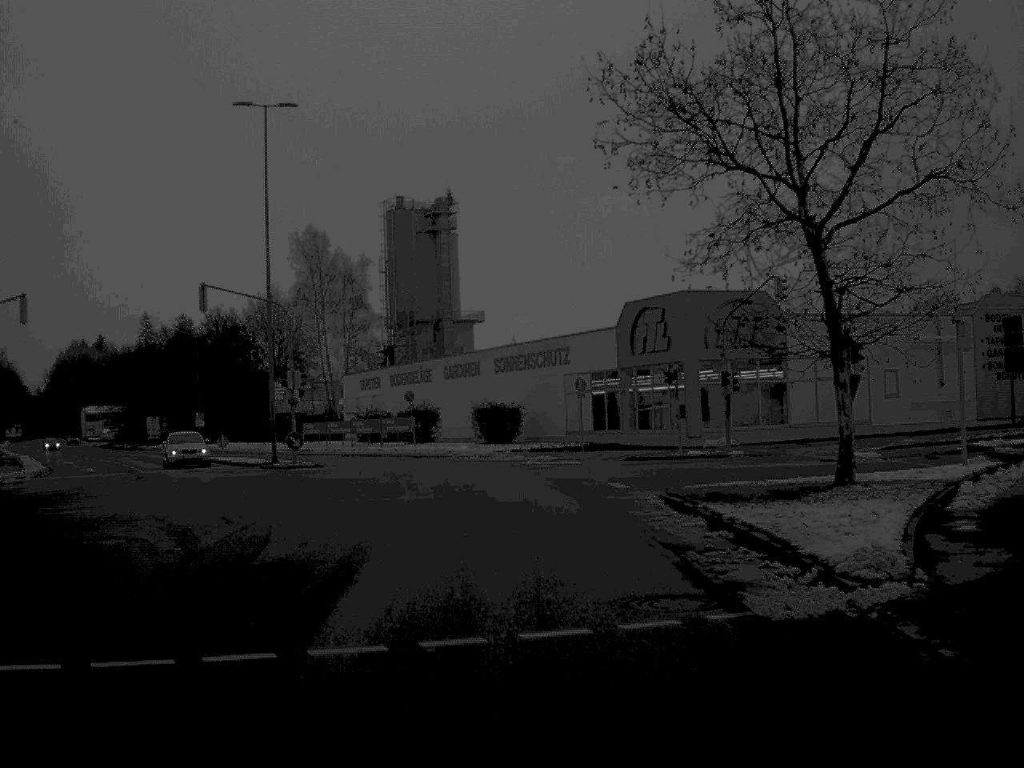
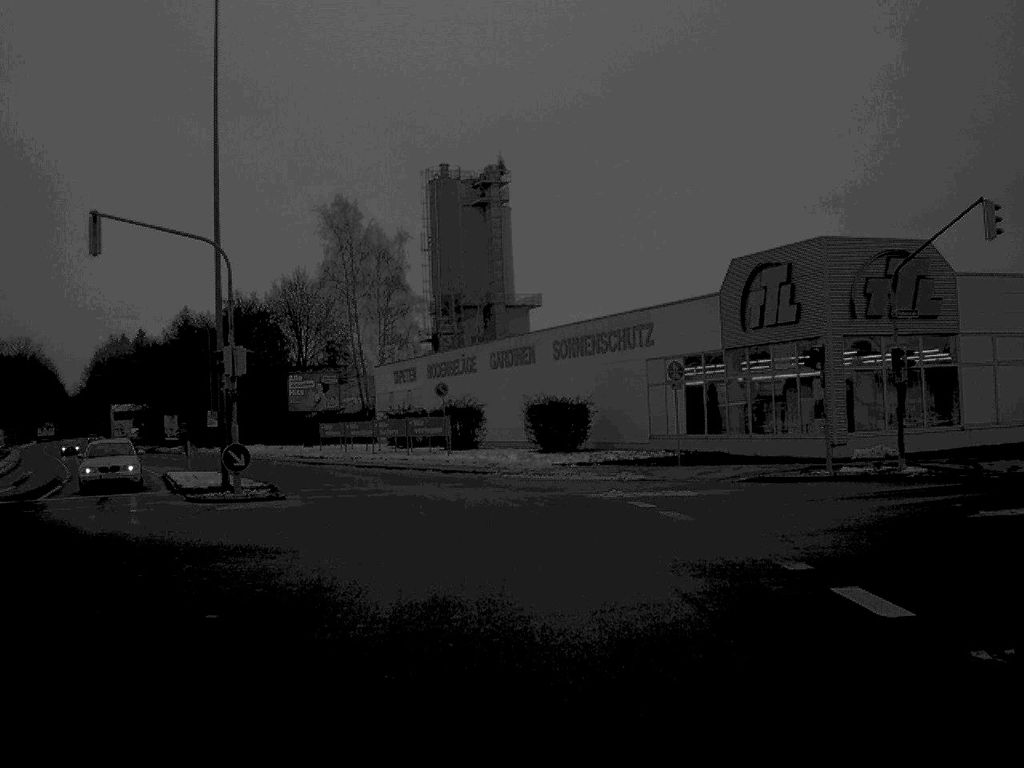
(-0.3, +15.7) m; -3°
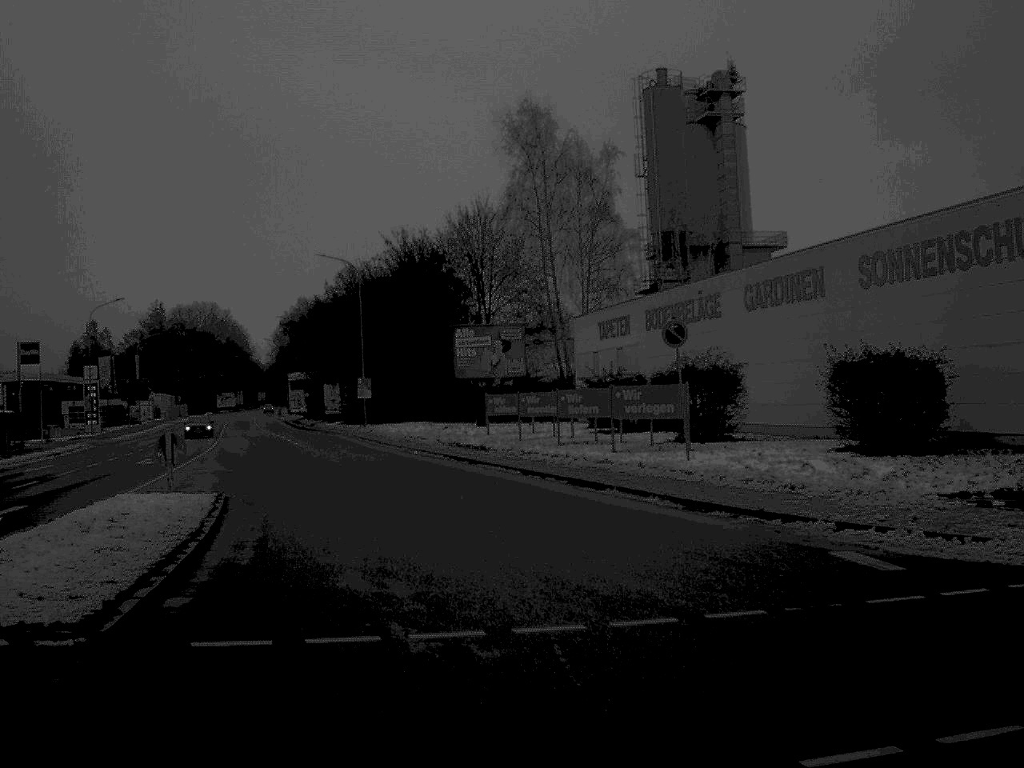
(-1.7, +23.2) m; -10°
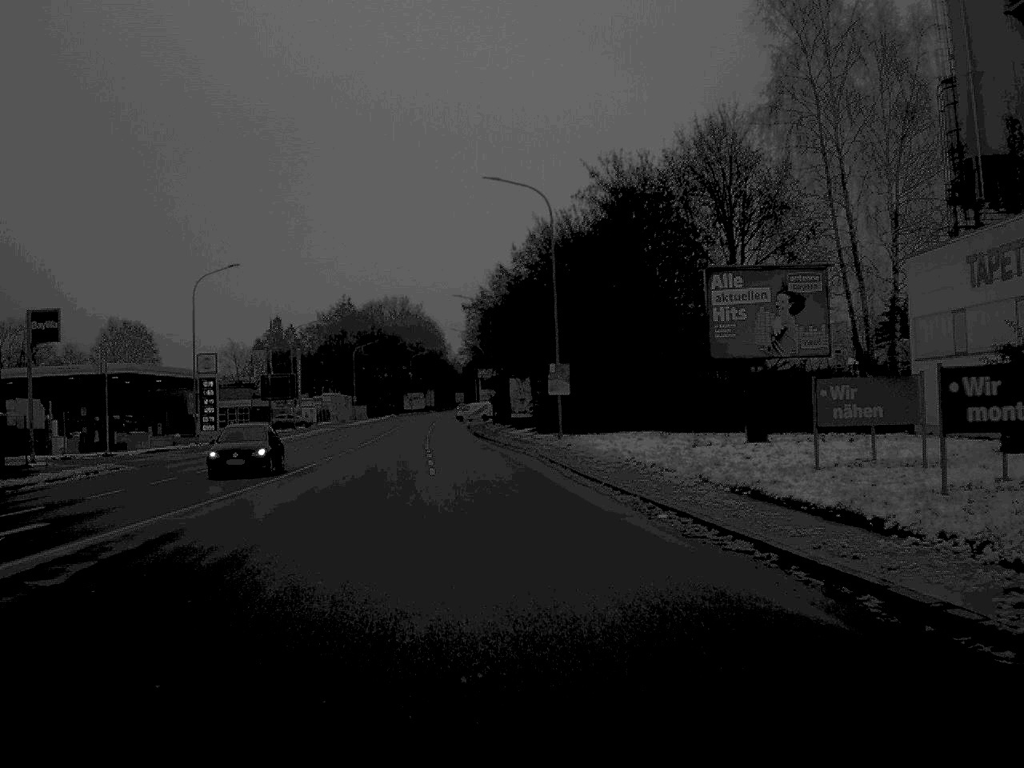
(-2.7, +26.4) m; -9°
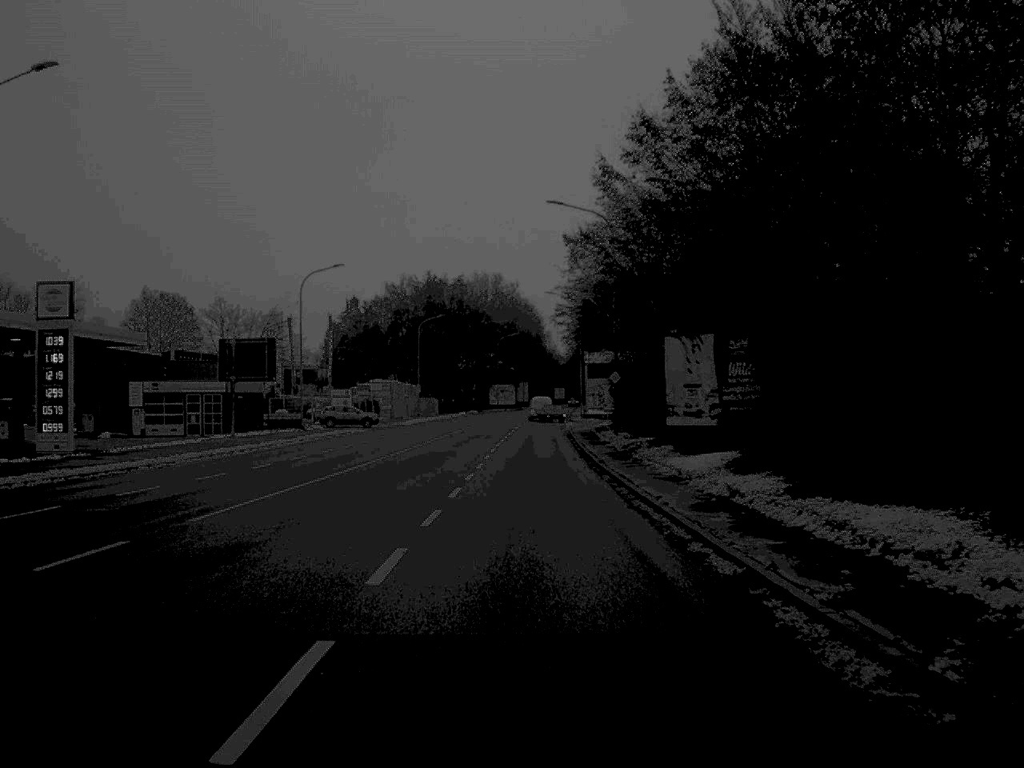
(-2.0, +45.1) m; -4°
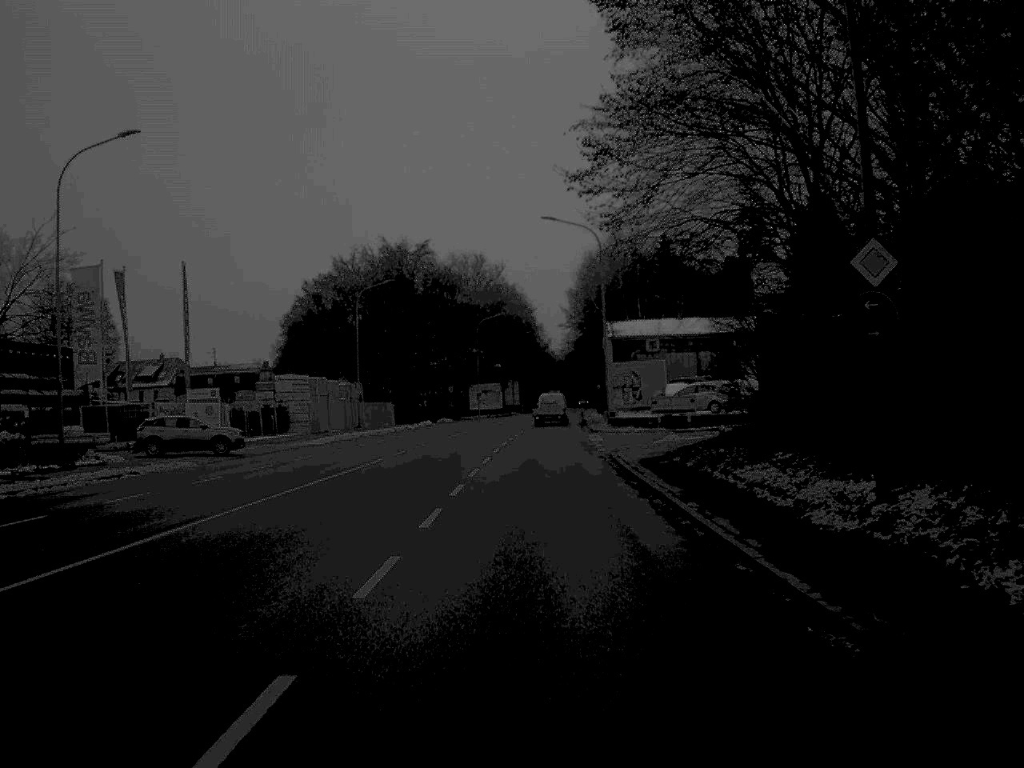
(+0.1, +43.4) m; 0°
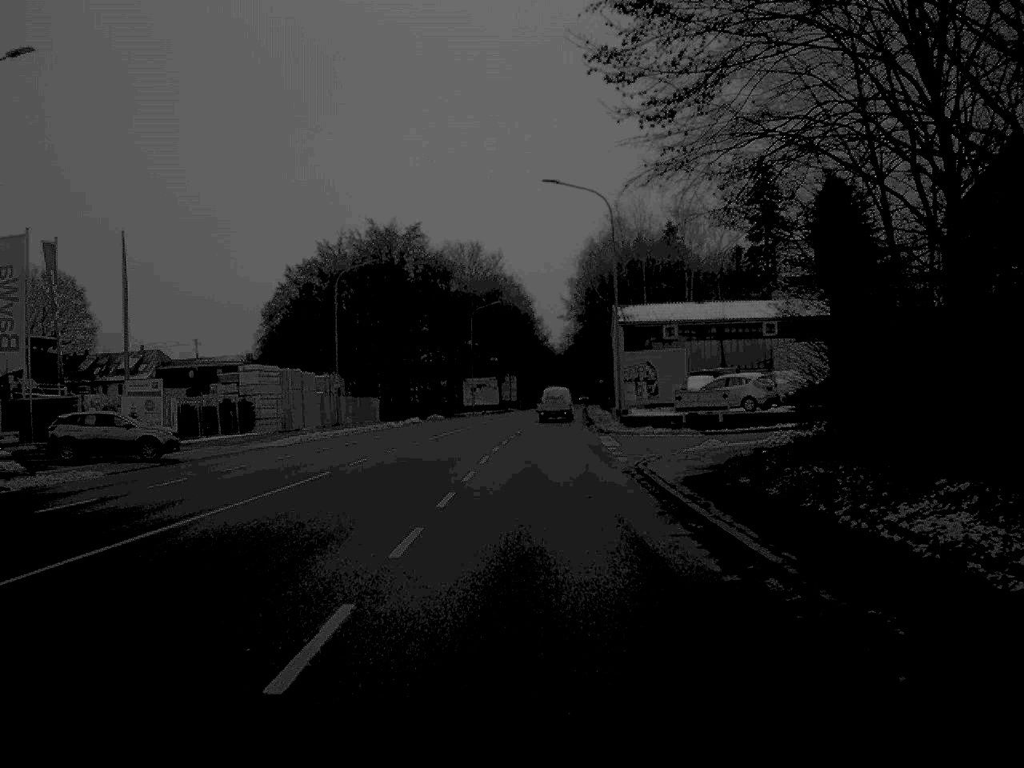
(0.0, +9.7) m; 0°
